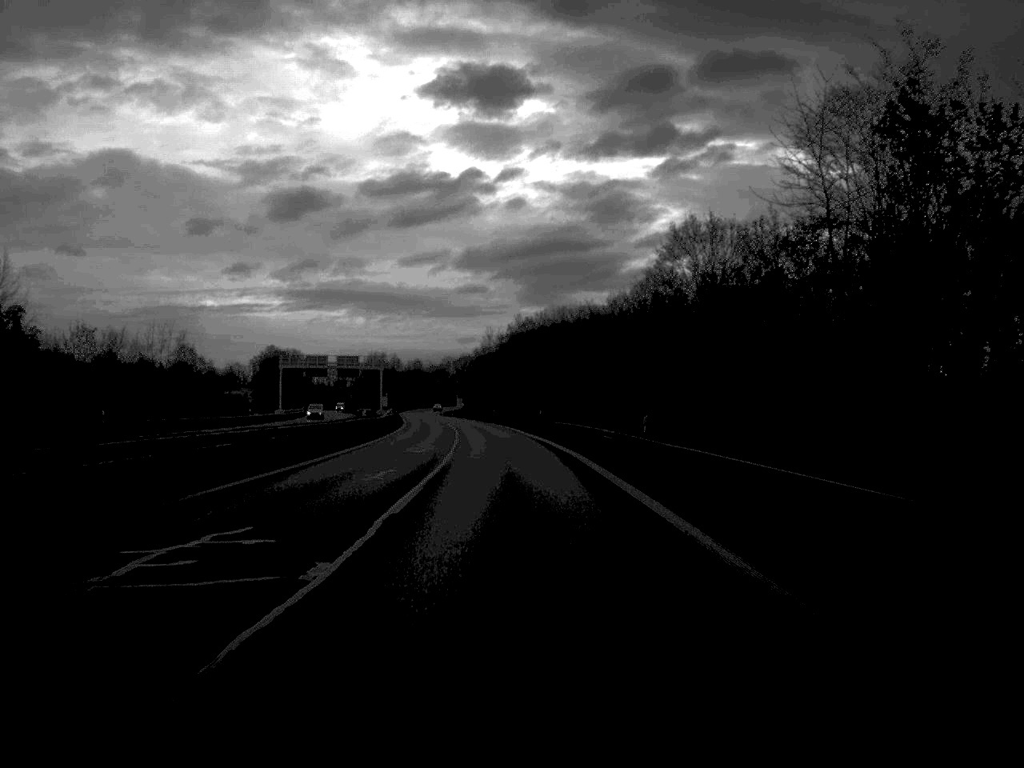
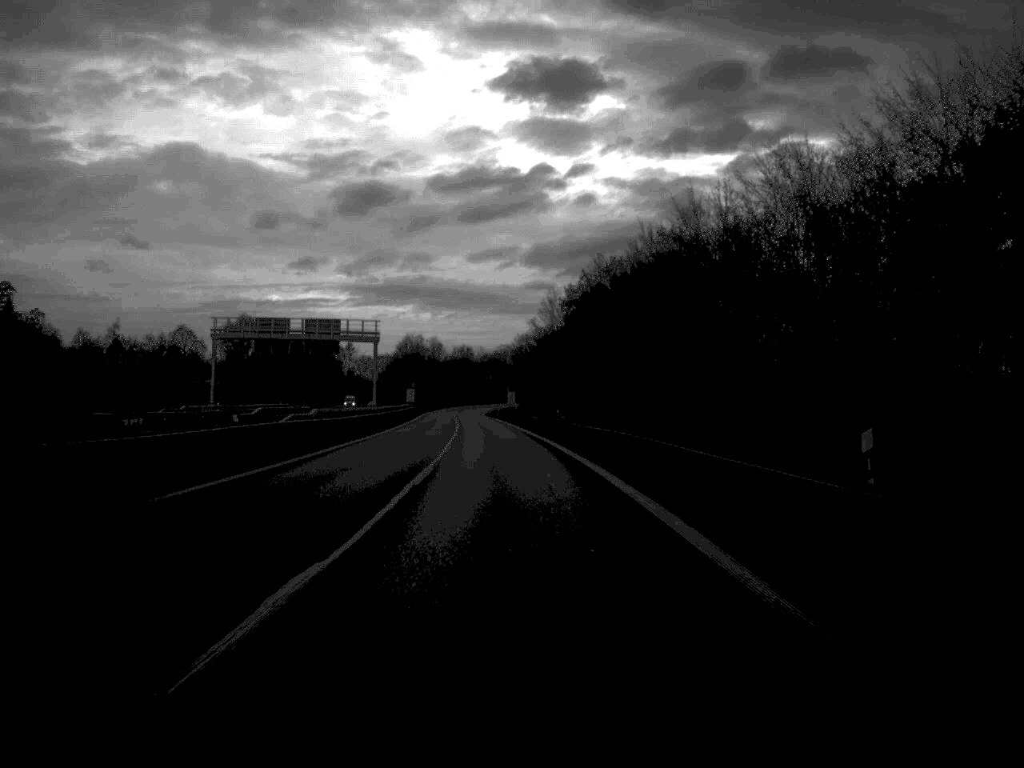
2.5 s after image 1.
(-1.6, +66.2) m; -3°
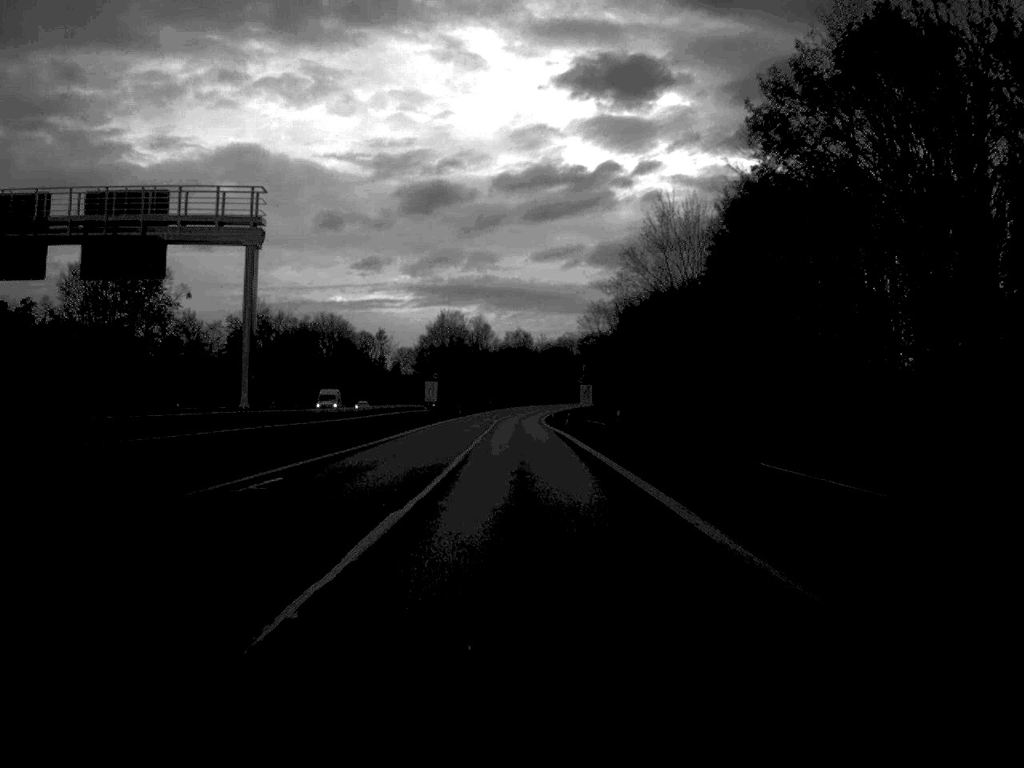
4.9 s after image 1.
(-1.8, +66.3) m; -3°
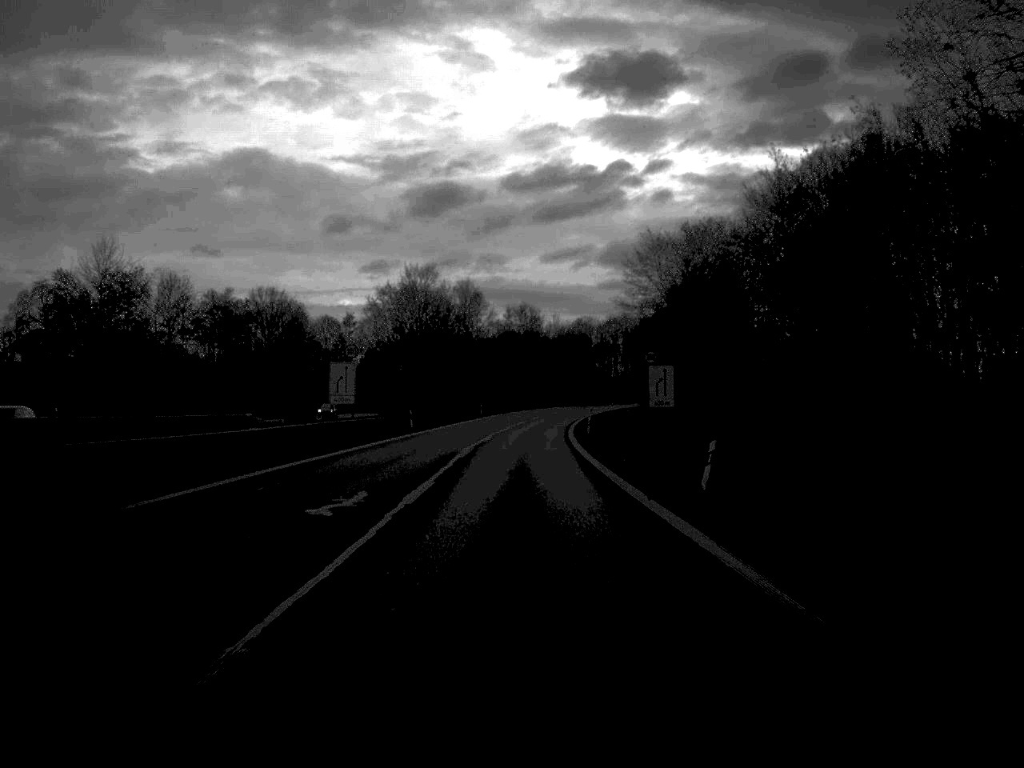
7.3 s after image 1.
(-0.1, +64.0) m; 0°
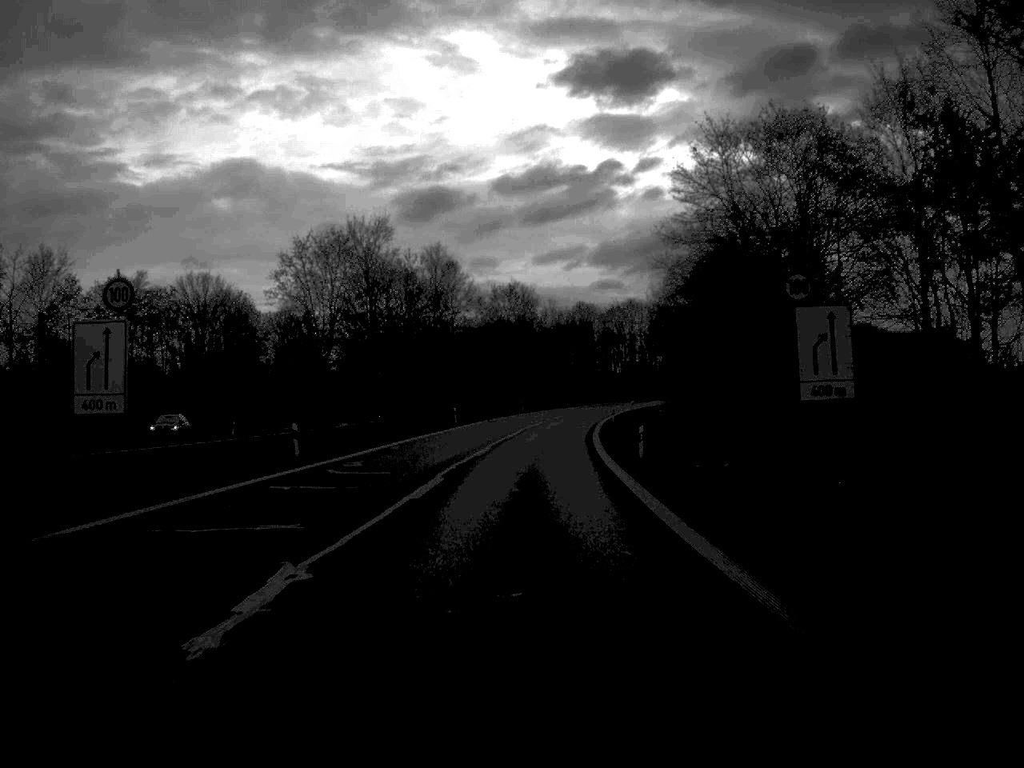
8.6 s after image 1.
(0.0, +34.4) m; 0°
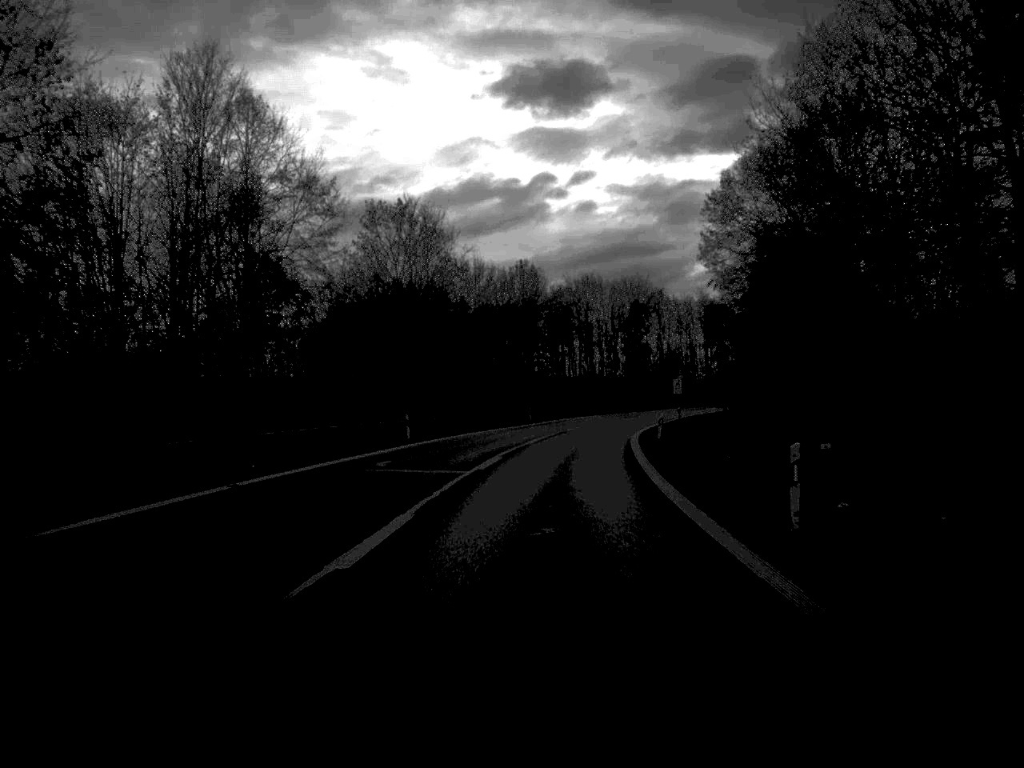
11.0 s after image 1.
(+1.4, +63.7) m; +3°
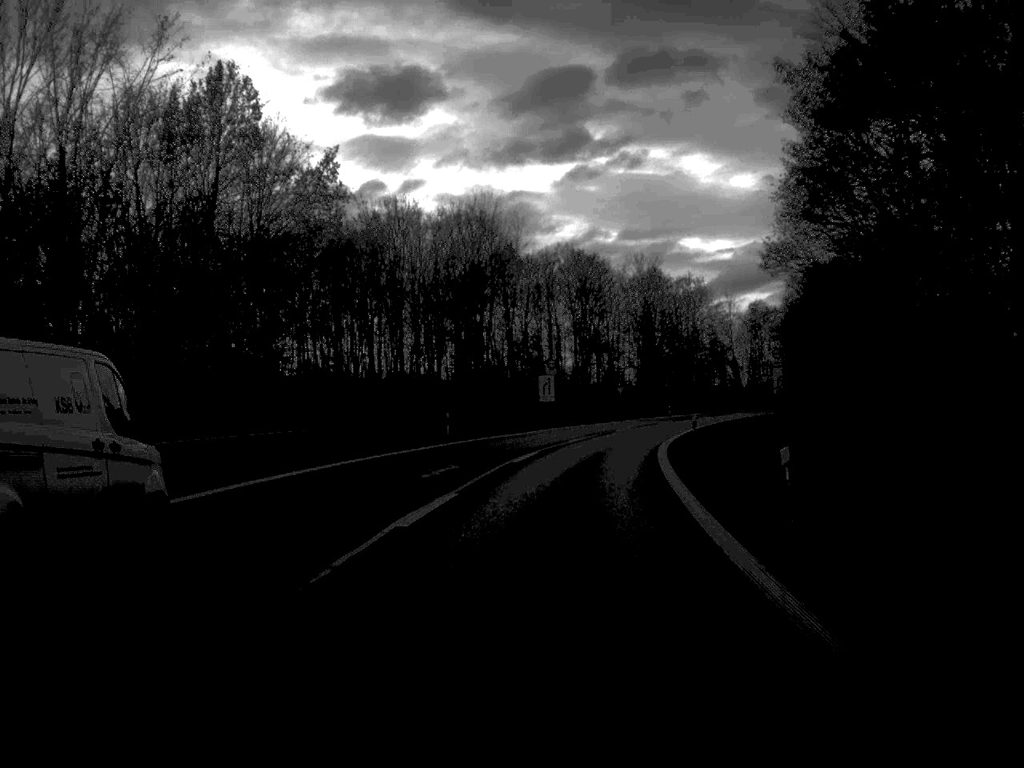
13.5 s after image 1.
(+4.4, +67.3) m; +8°
